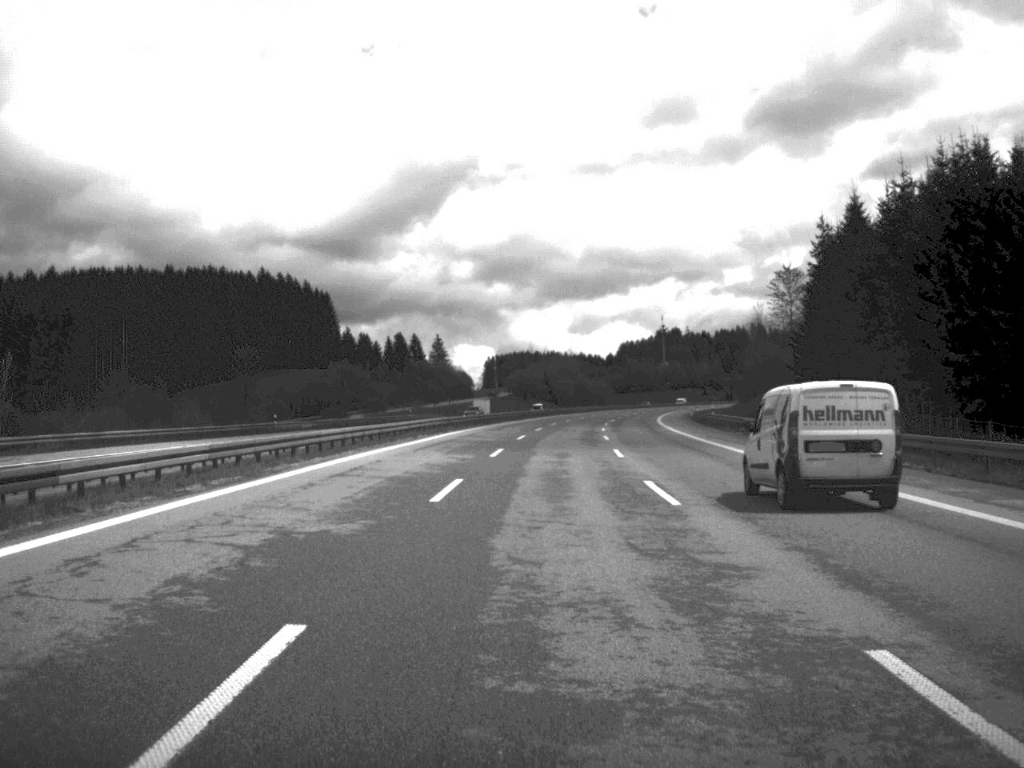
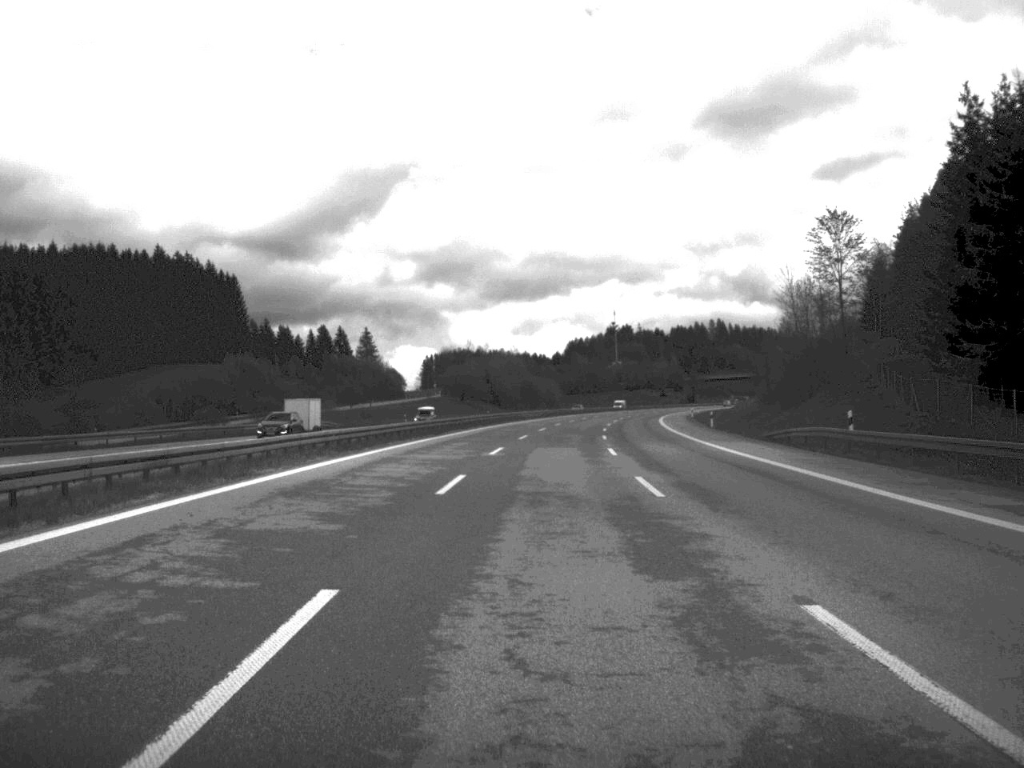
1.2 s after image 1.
(+1.1, +49.7) m; +2°
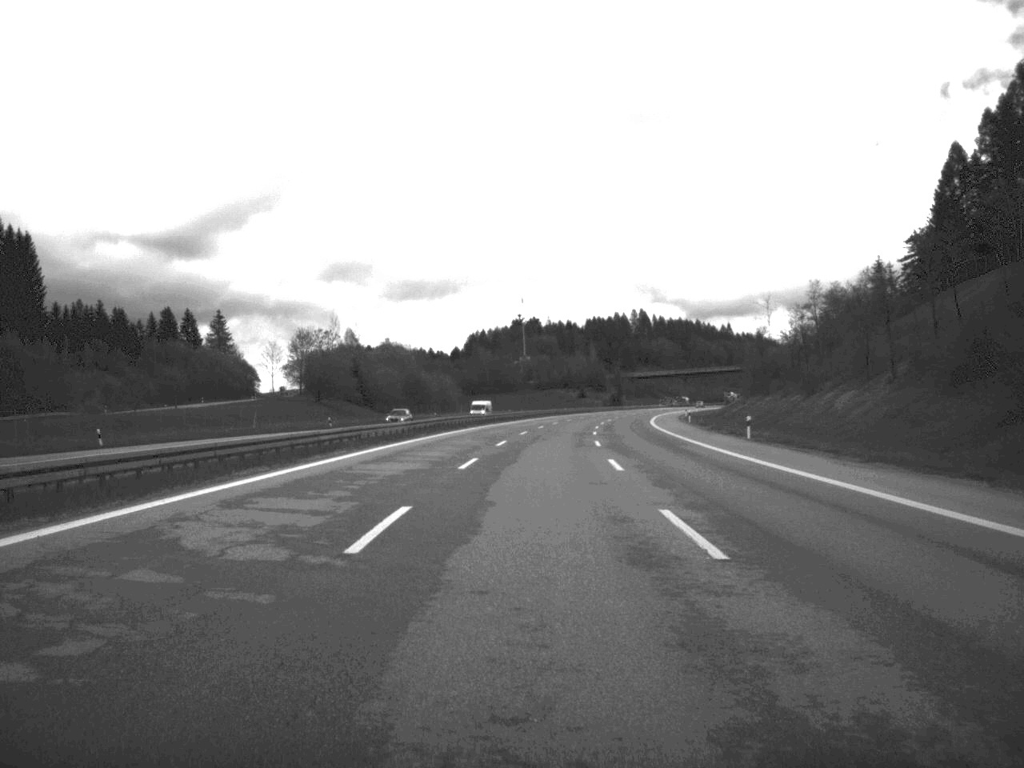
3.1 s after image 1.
(+2.9, +77.7) m; +4°
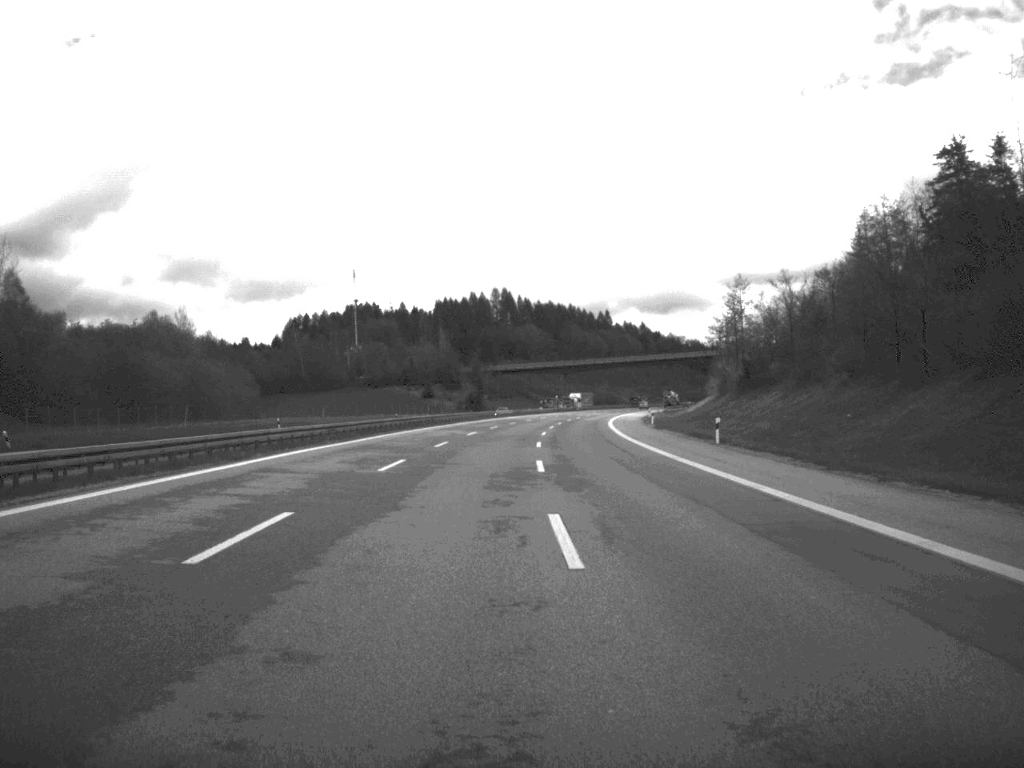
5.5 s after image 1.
(+5.6, +103.7) m; +7°
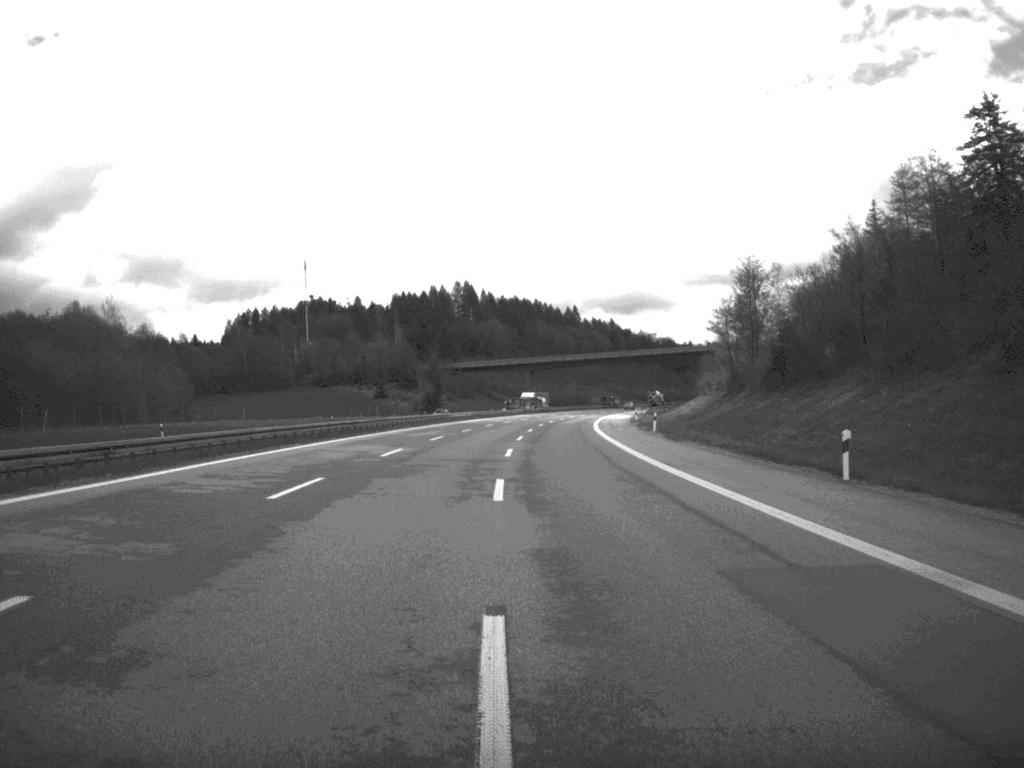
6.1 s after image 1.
(+0.4, +25.8) m; +2°
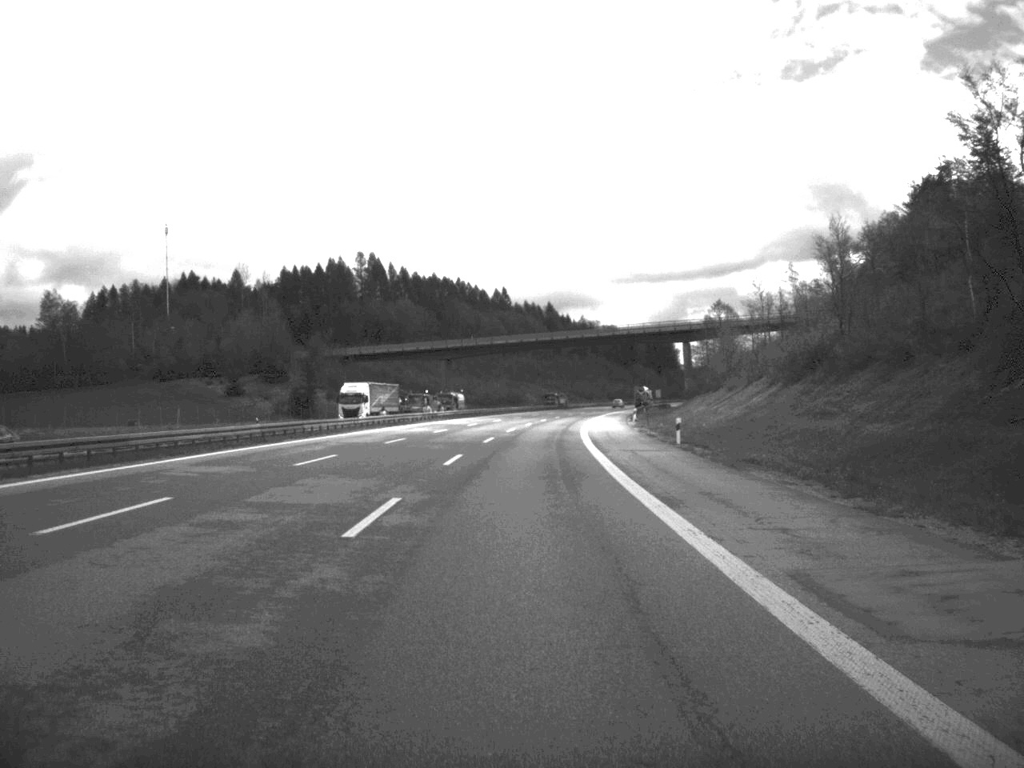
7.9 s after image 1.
(+2.1, +75.2) m; +3°
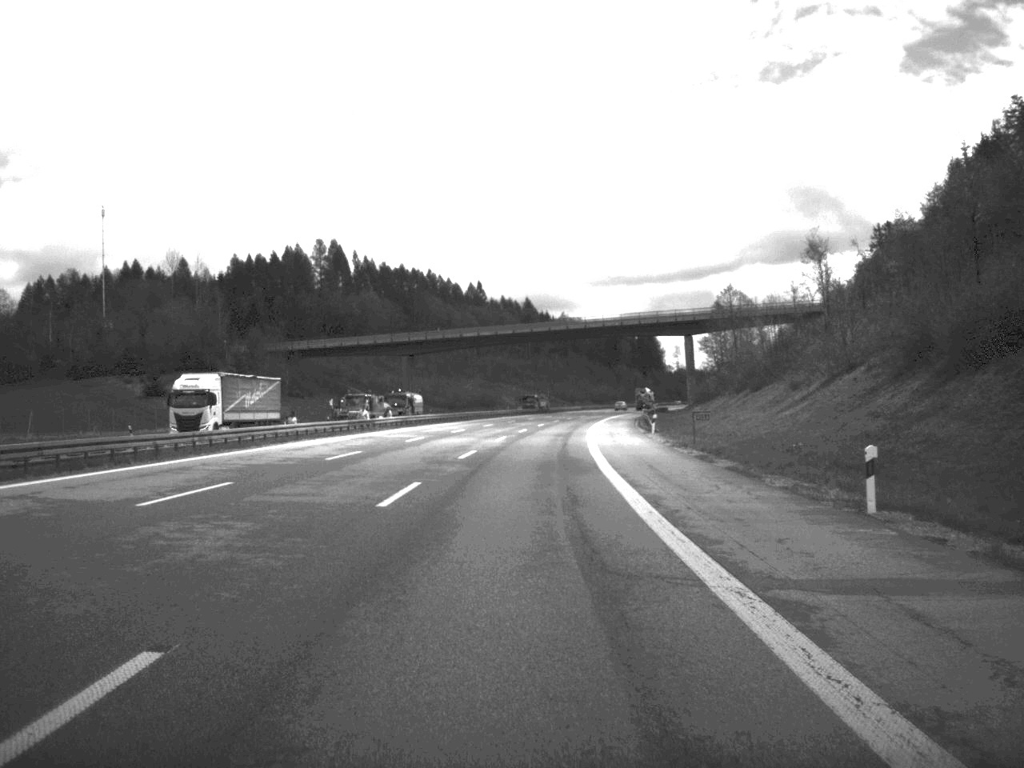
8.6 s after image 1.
(+0.3, +29.5) m; +1°
